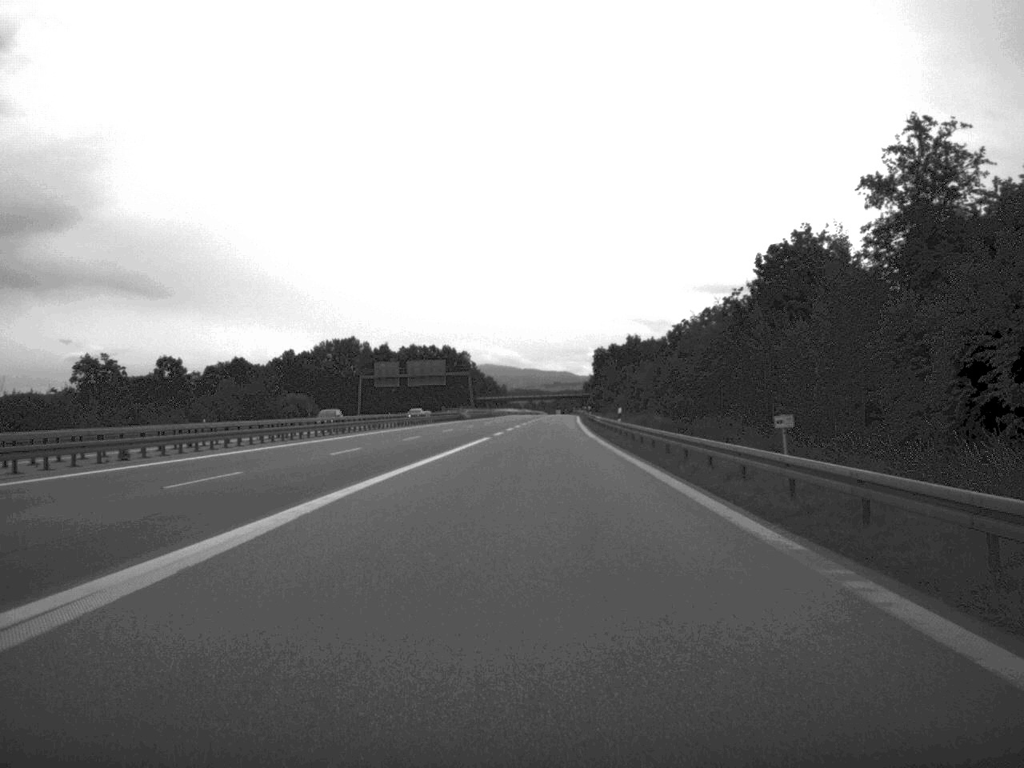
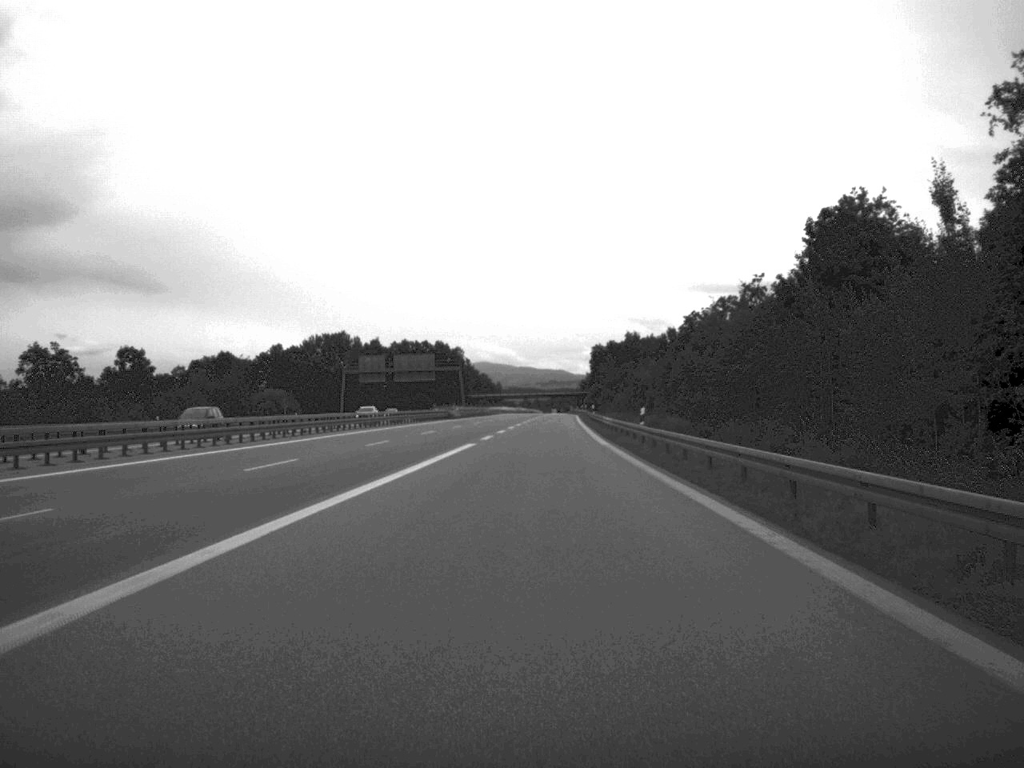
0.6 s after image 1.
(0.0, +12.5) m; 0°
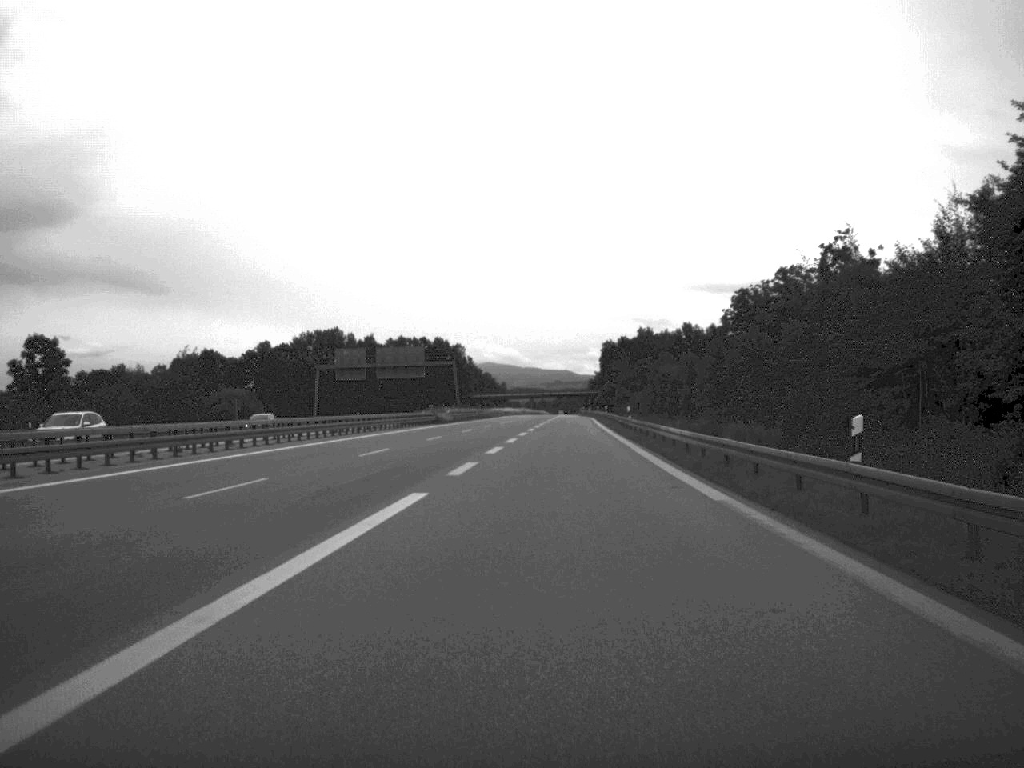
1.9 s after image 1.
(-0.1, +26.3) m; 0°
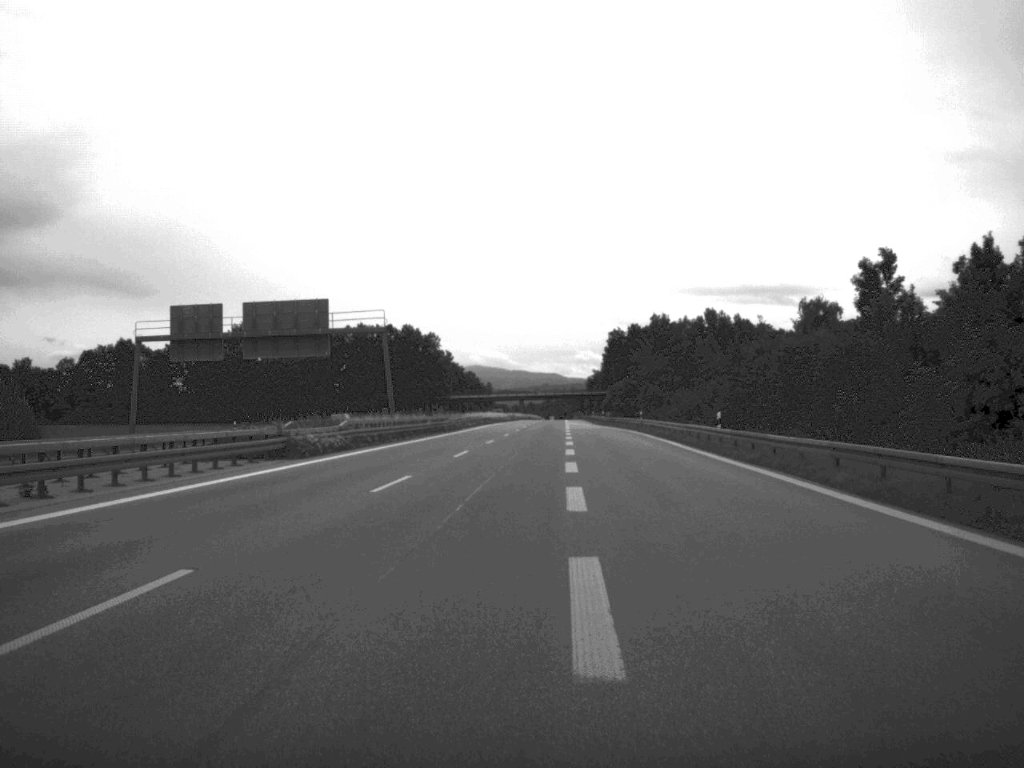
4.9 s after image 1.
(-0.4, +67.8) m; 0°
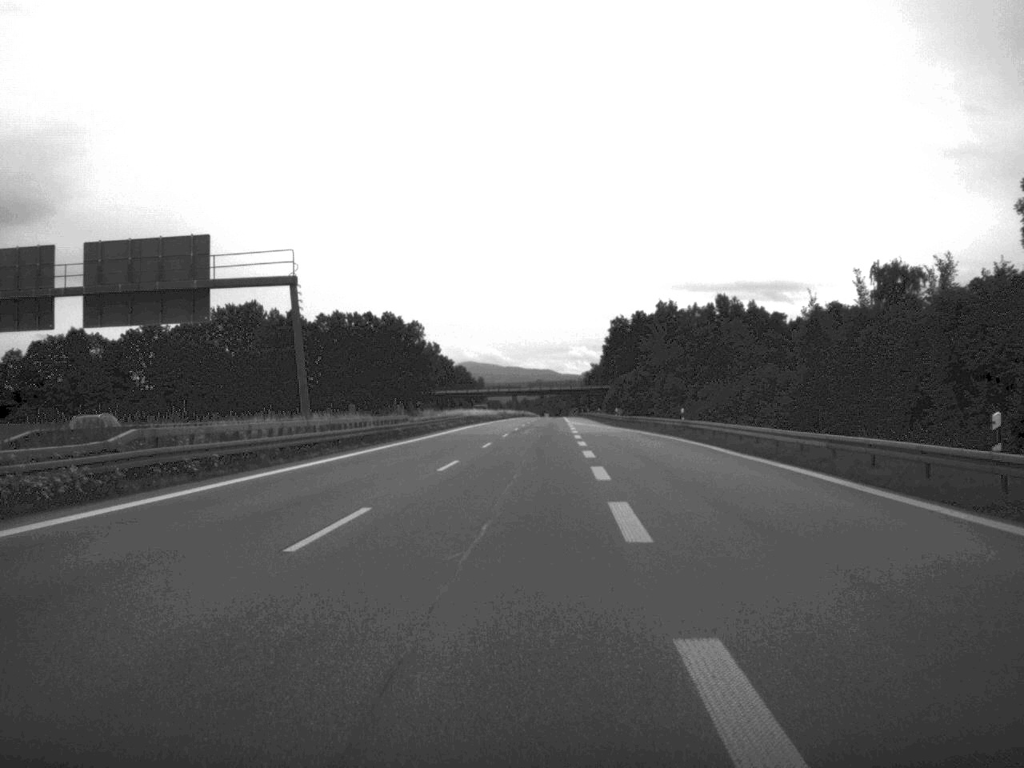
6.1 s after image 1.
(+0.1, +28.5) m; 0°
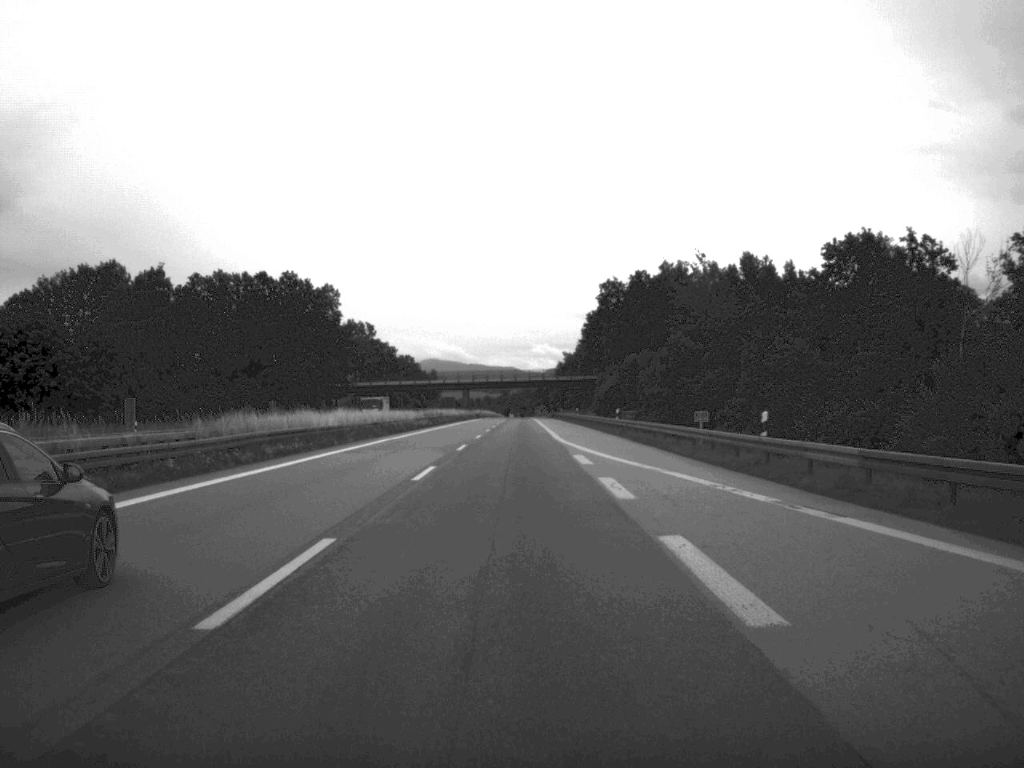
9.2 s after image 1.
(+1.1, +76.2) m; +1°
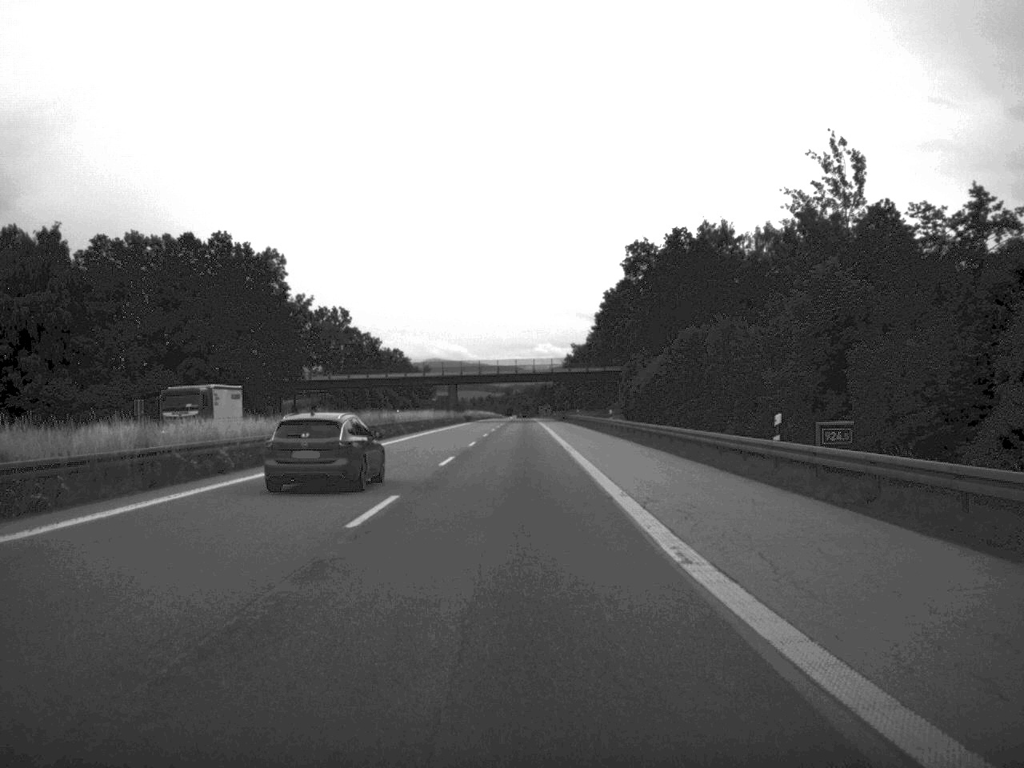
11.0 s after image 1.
(-0.1, +45.0) m; 0°
